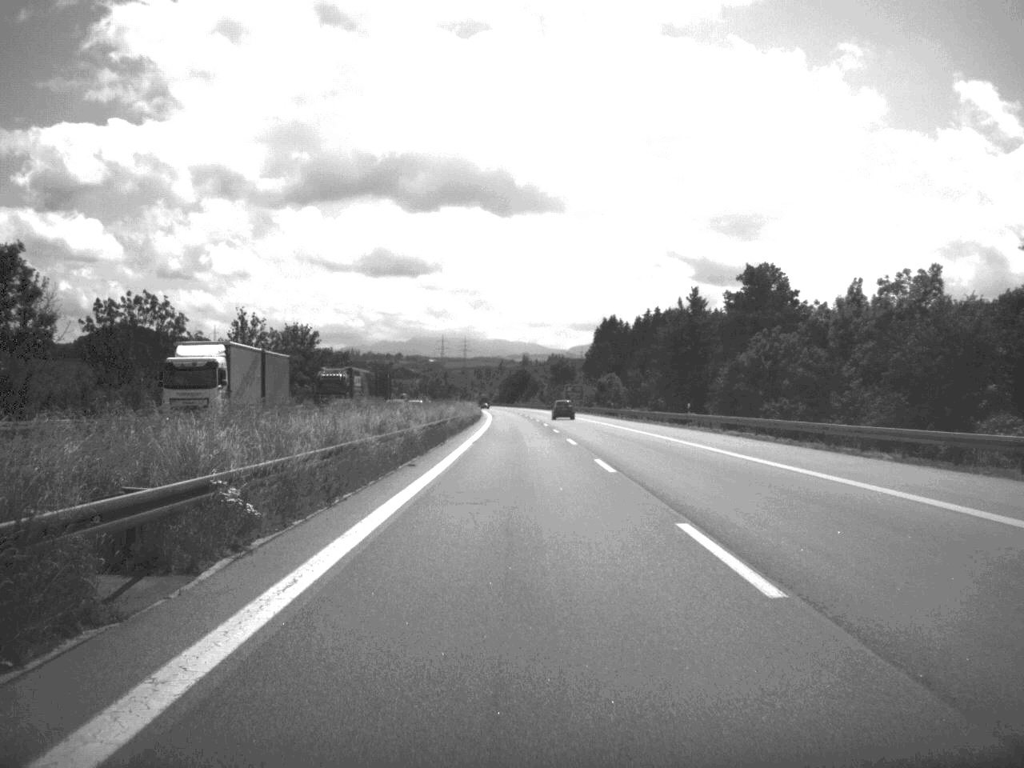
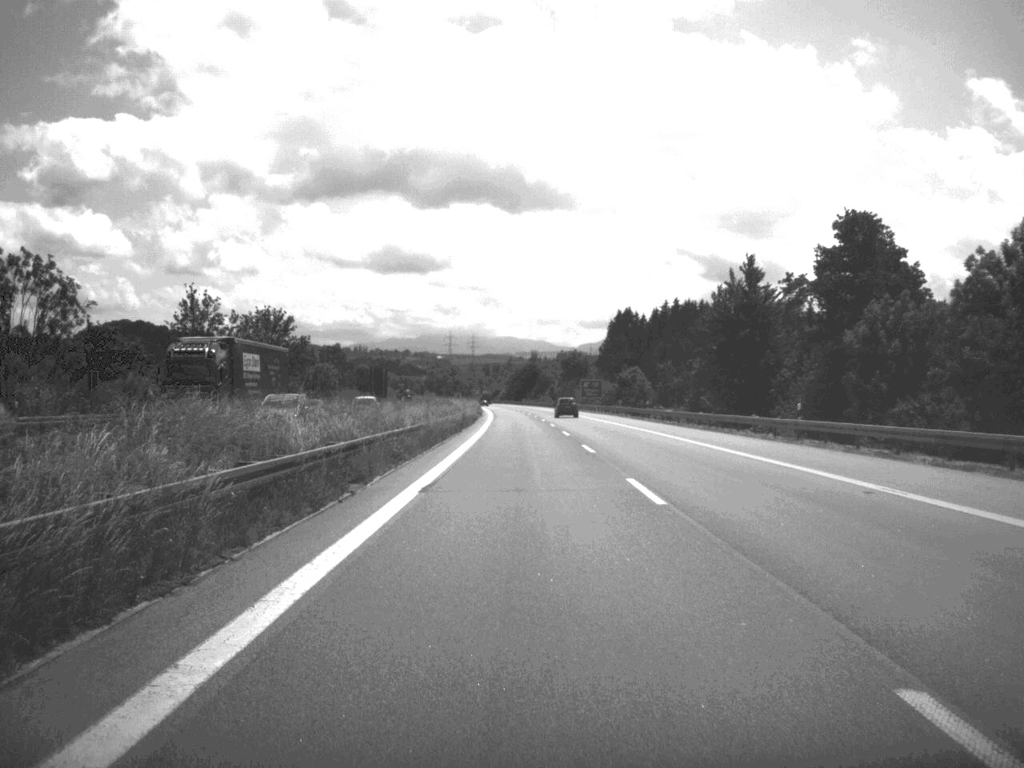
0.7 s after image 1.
(-0.1, +26.7) m; 0°
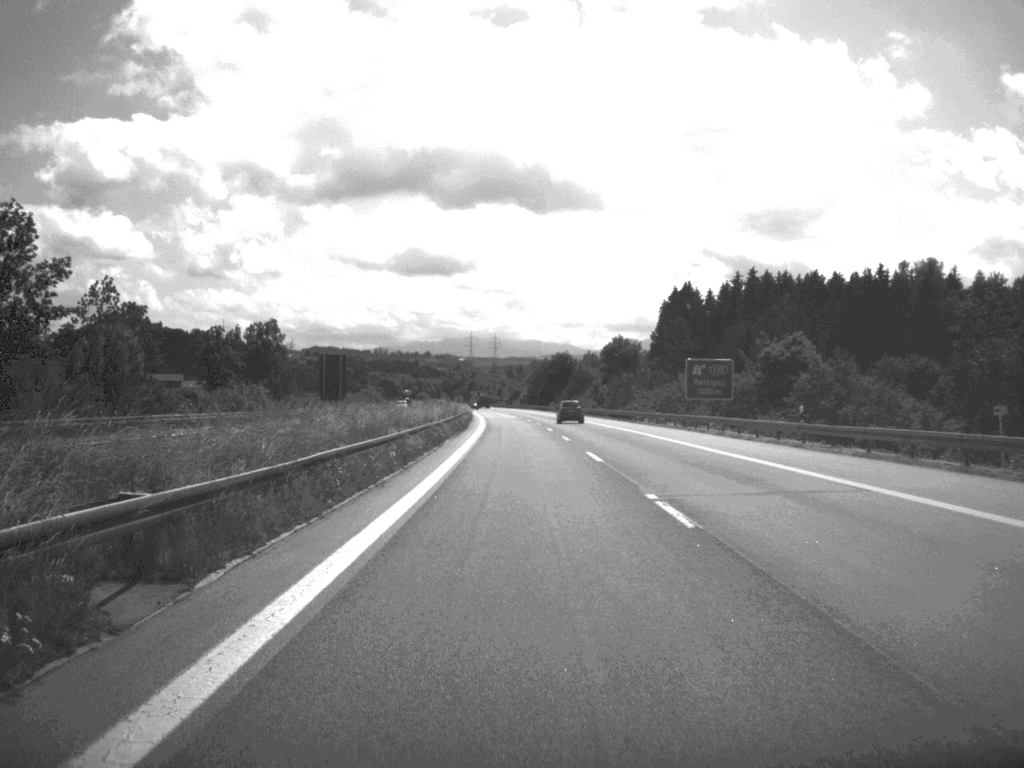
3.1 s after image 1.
(-0.9, +92.0) m; -1°
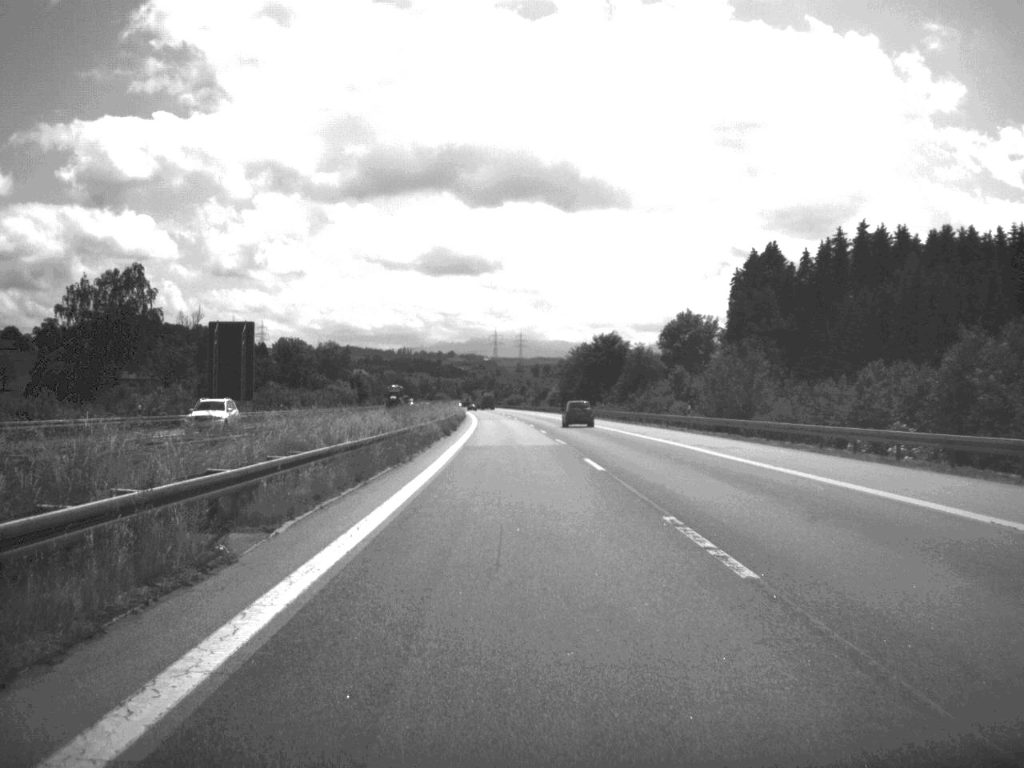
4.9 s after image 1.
(-0.8, +74.9) m; -1°
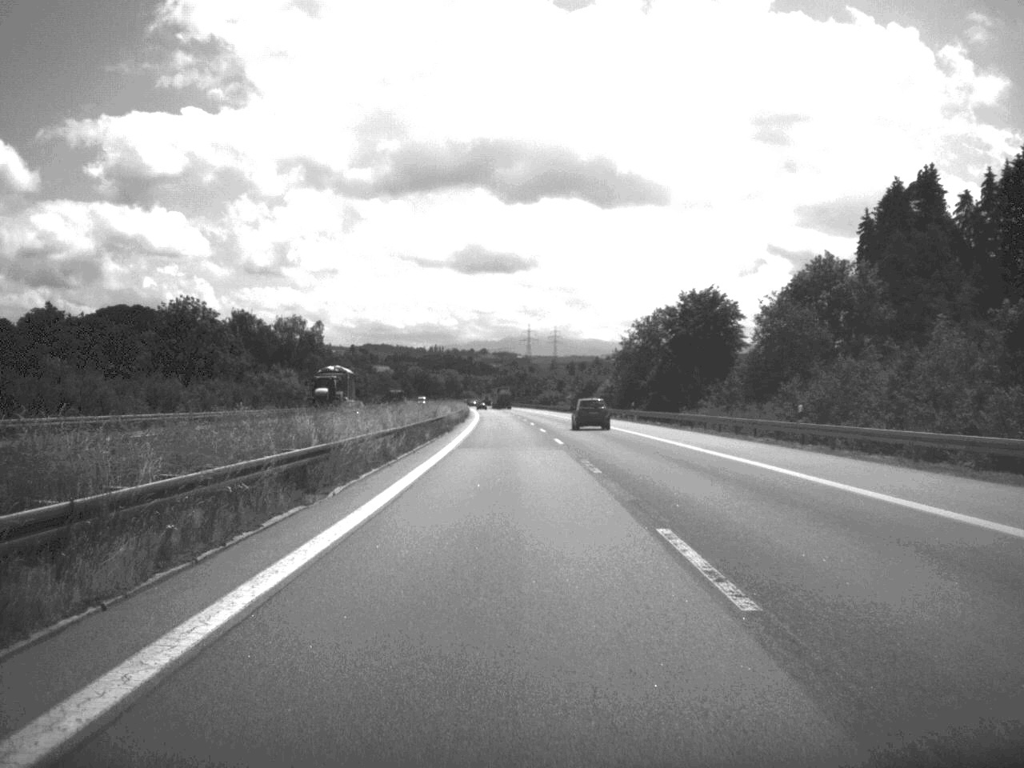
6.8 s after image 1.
(-1.0, +72.6) m; -2°
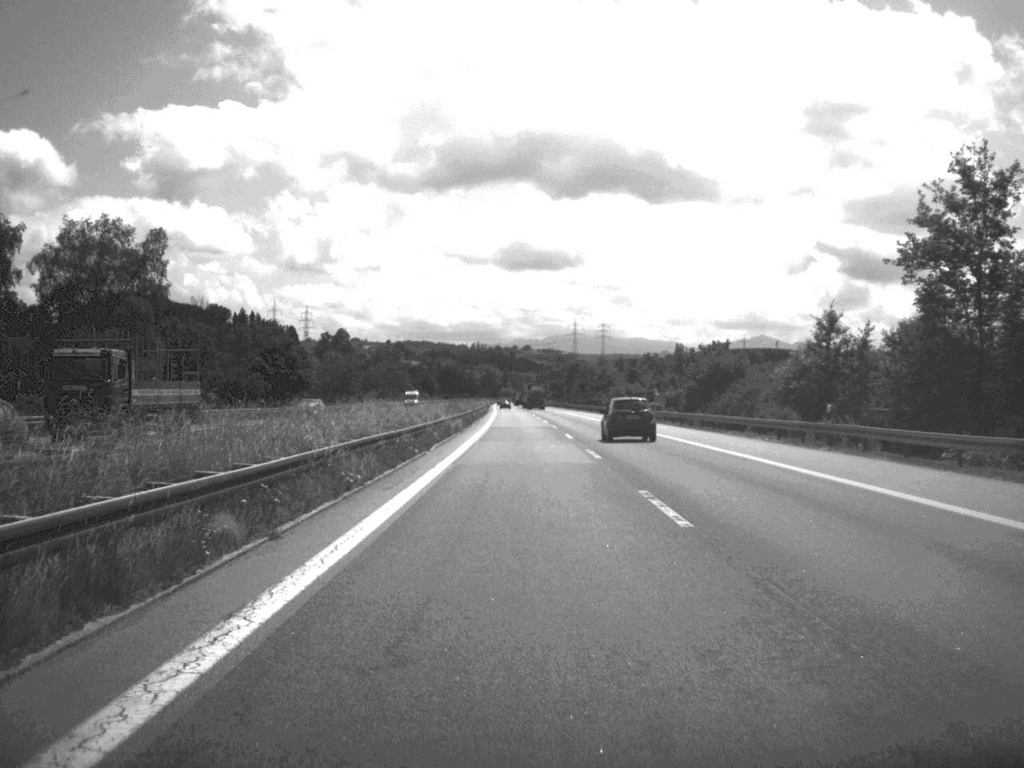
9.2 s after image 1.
(-2.1, +100.1) m; -2°
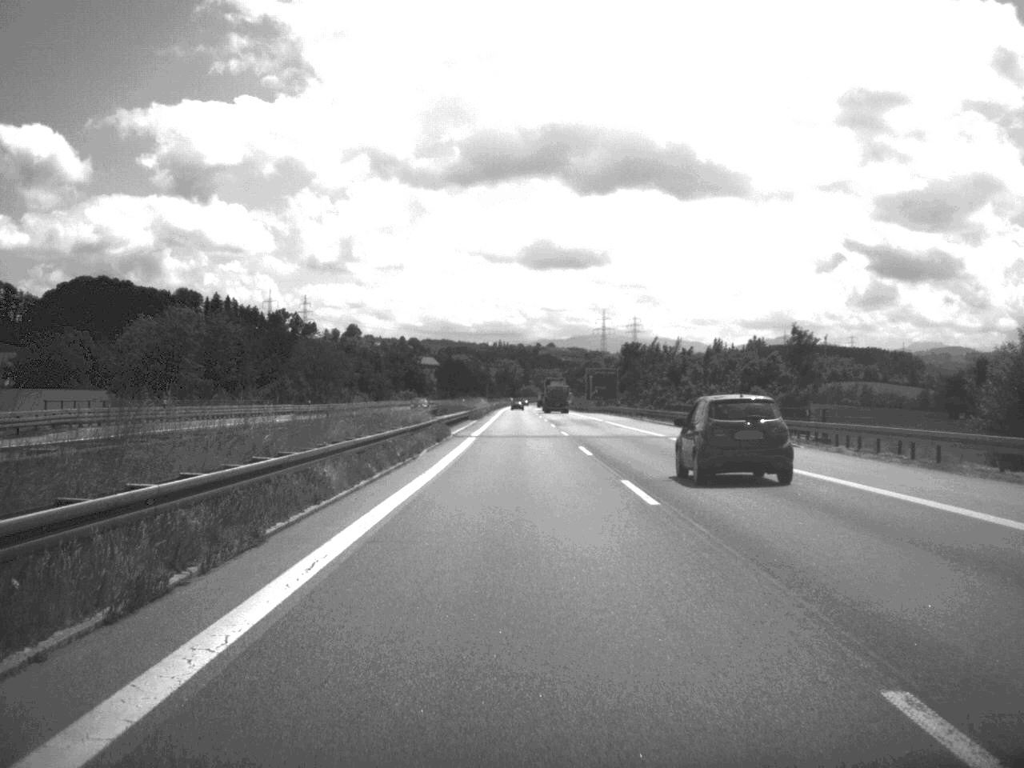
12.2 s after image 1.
(-1.2, +120.8) m; -1°
